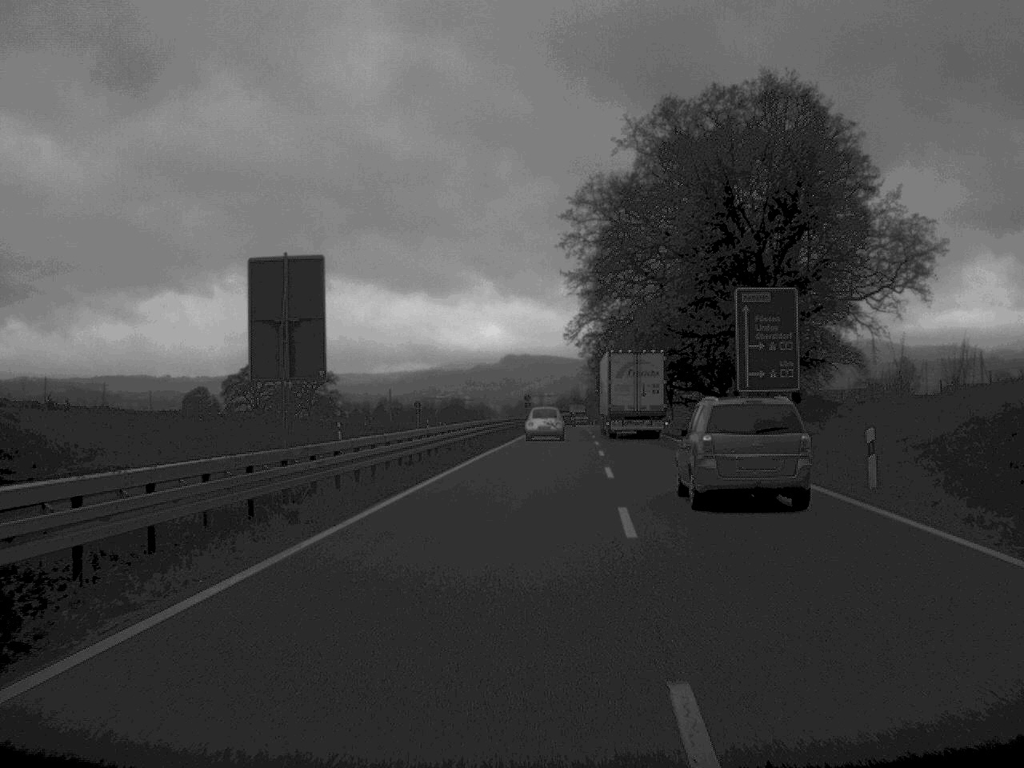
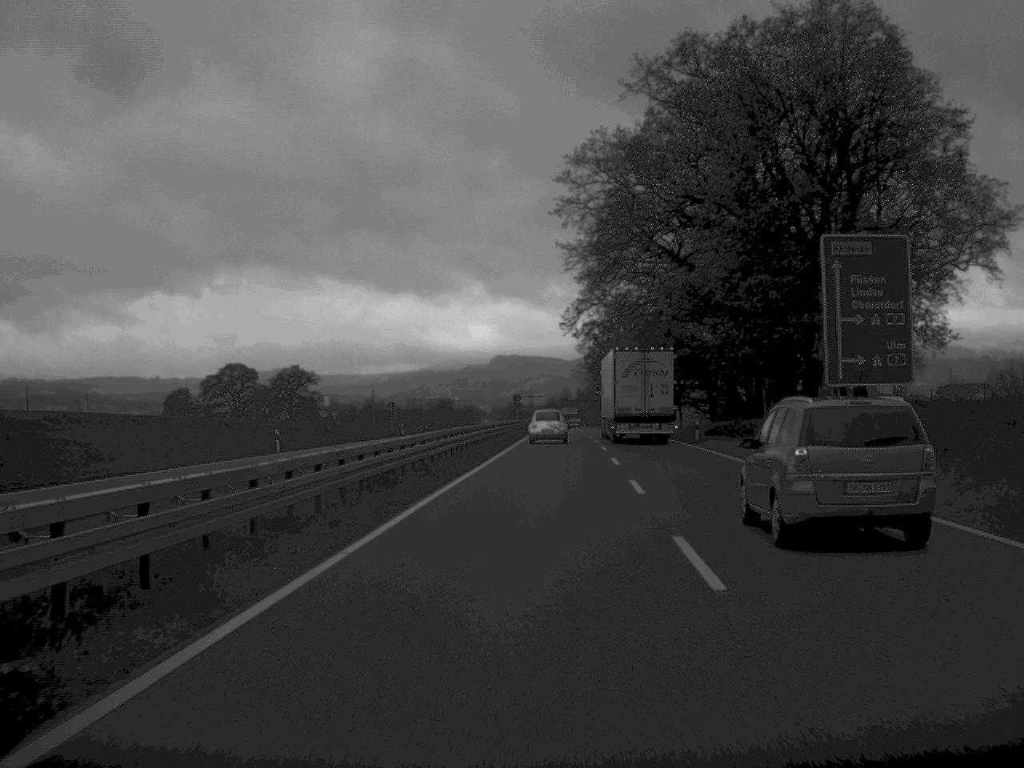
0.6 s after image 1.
(+0.1, +15.7) m; 0°
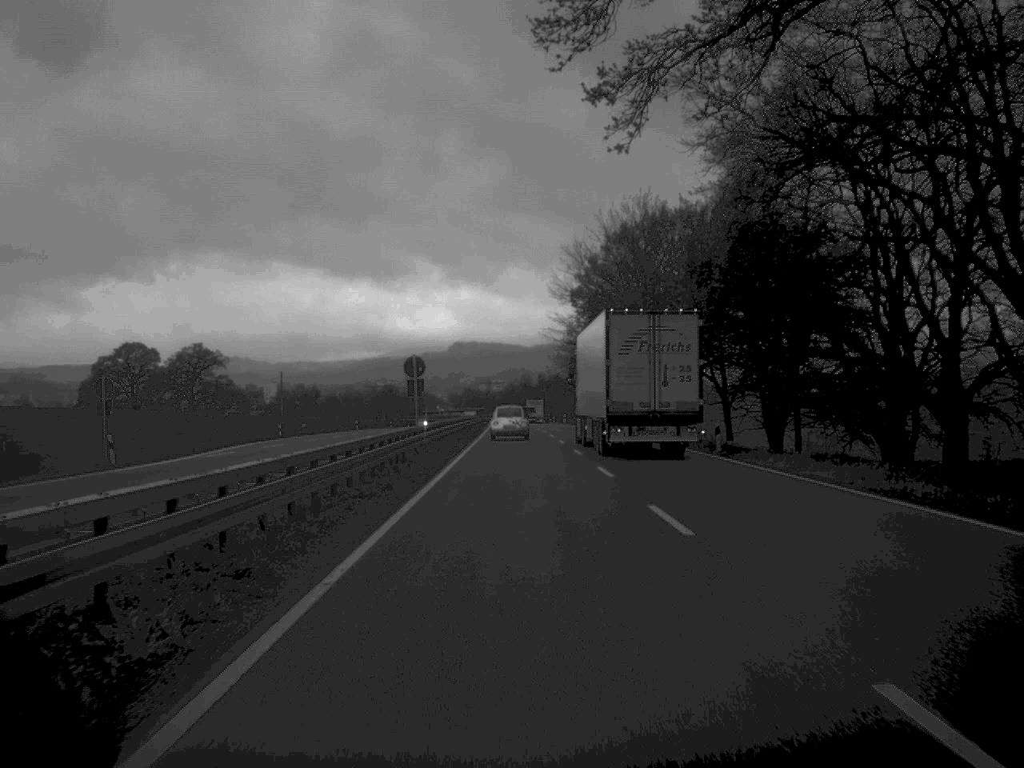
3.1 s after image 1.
(+1.4, +66.9) m; +2°
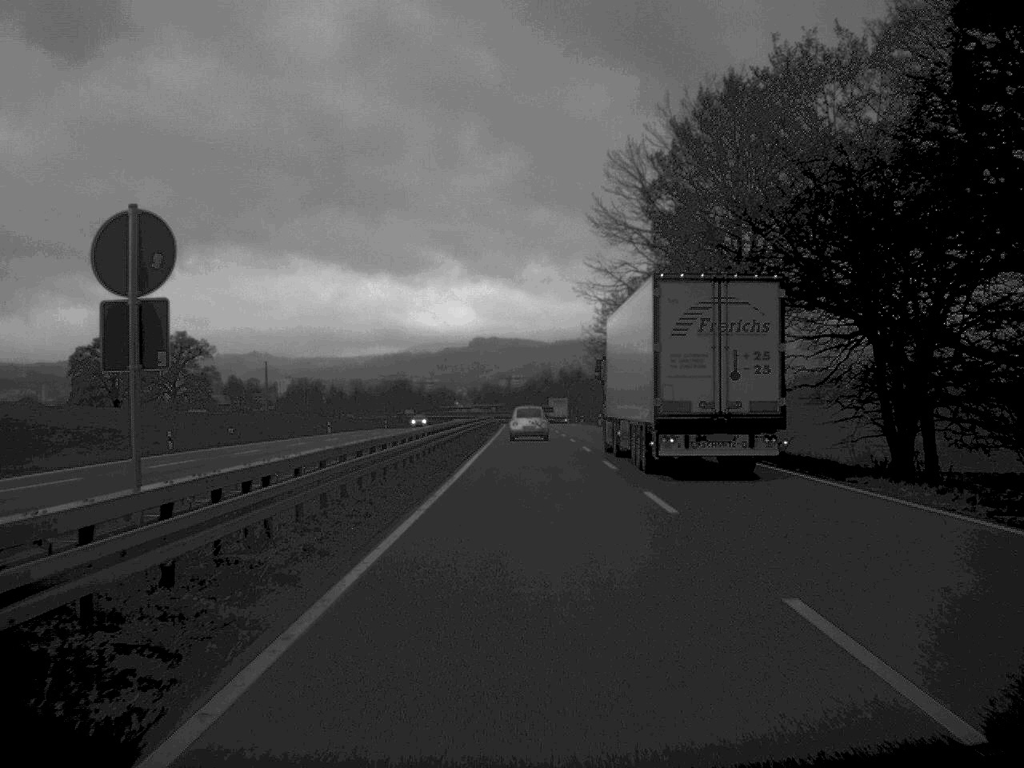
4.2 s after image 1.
(-0.3, +32.4) m; -1°
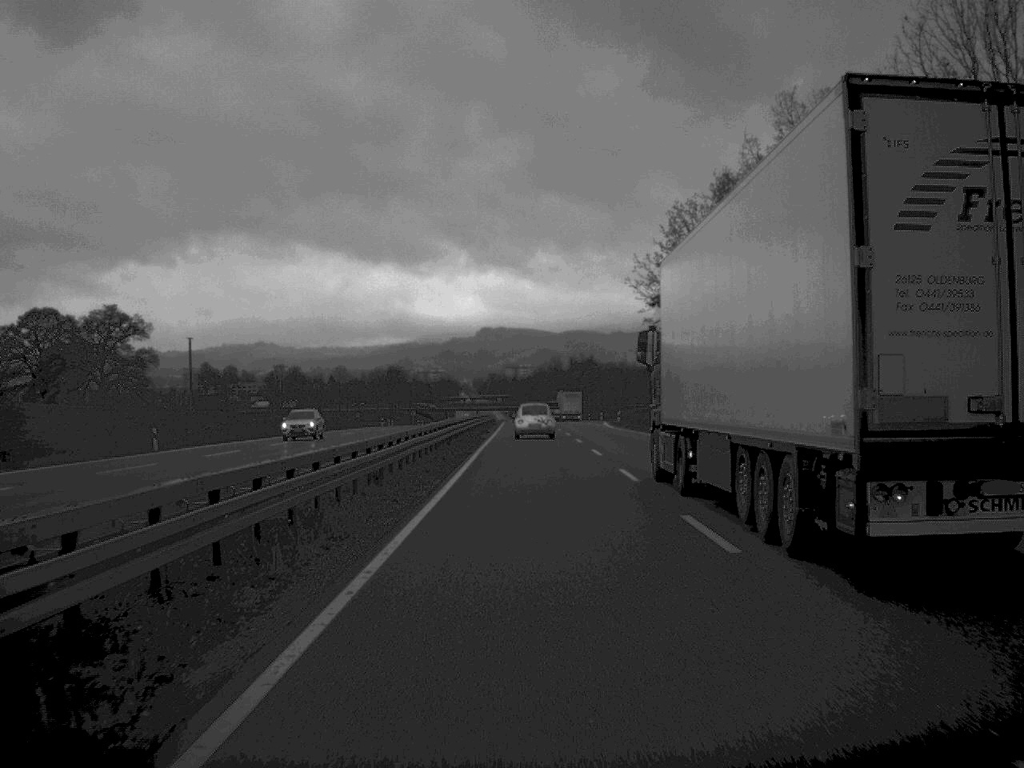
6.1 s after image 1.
(-0.1, +51.9) m; 0°
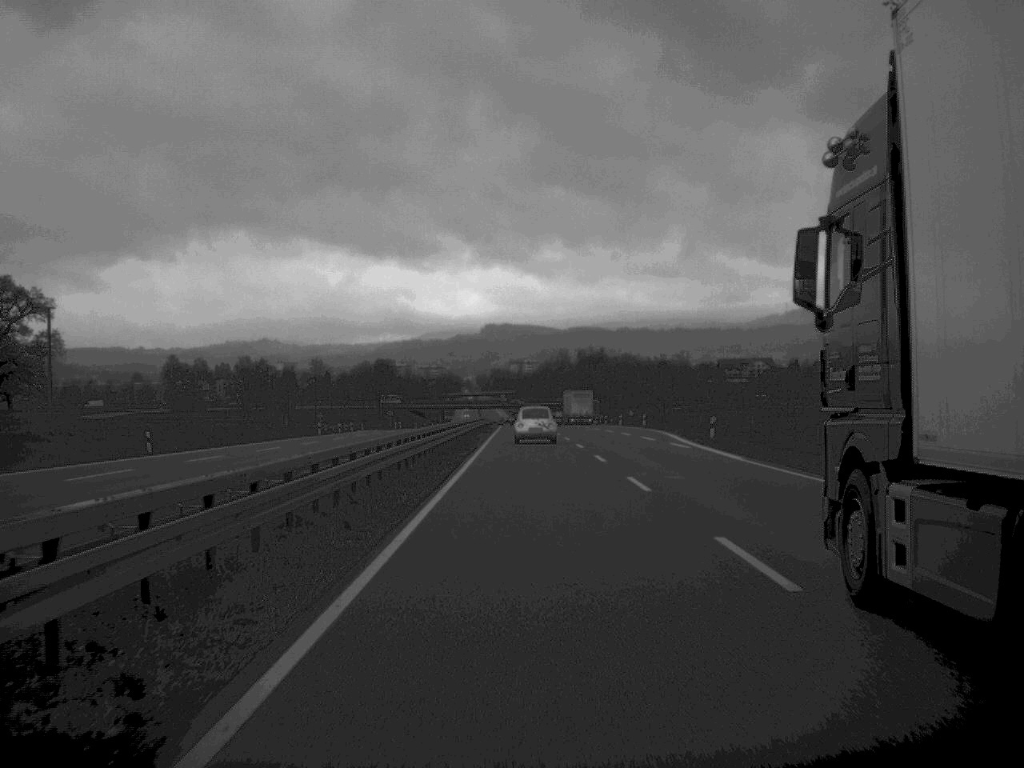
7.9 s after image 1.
(-0.1, +49.7) m; 0°
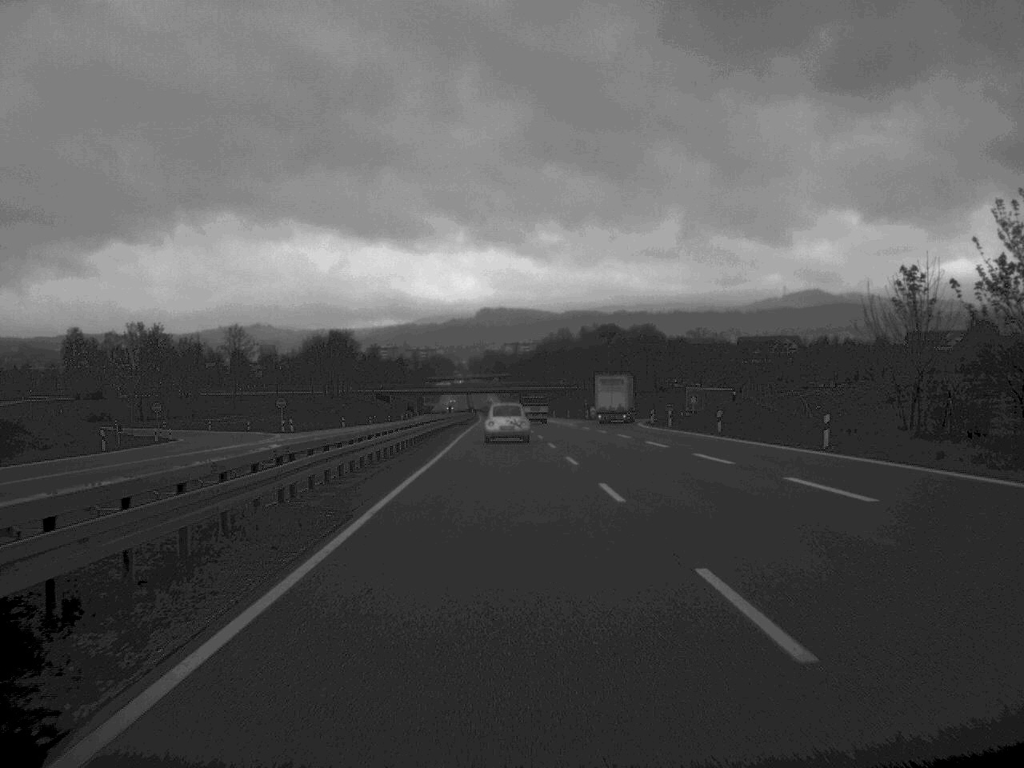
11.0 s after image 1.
(-0.2, +85.3) m; 0°
